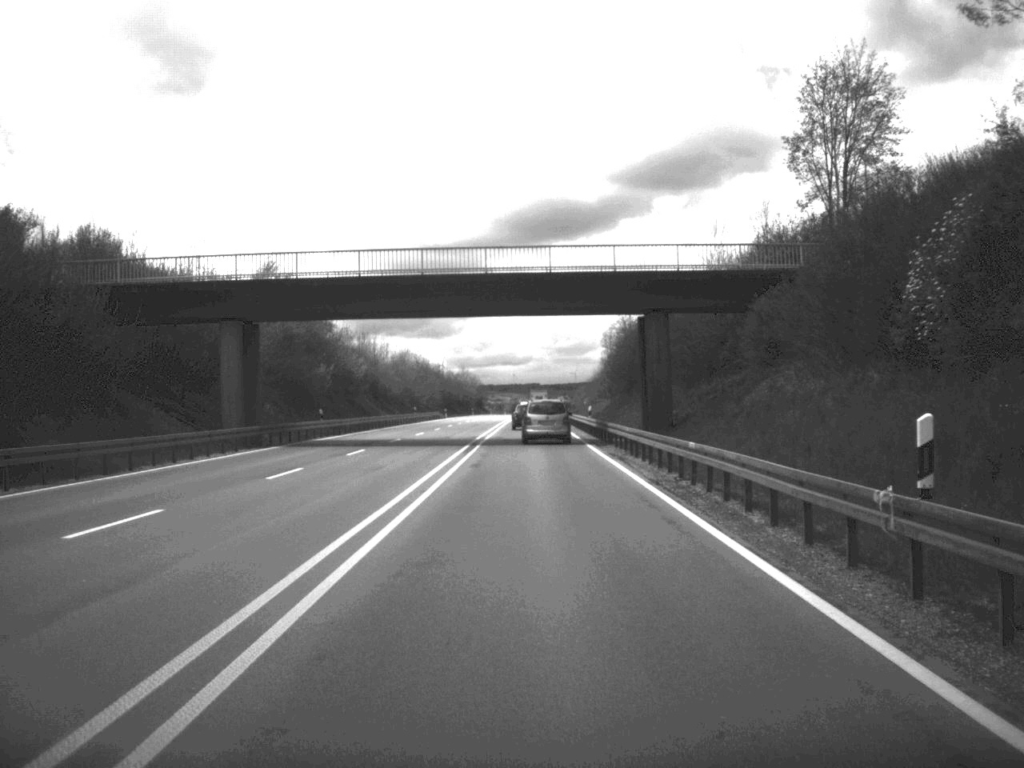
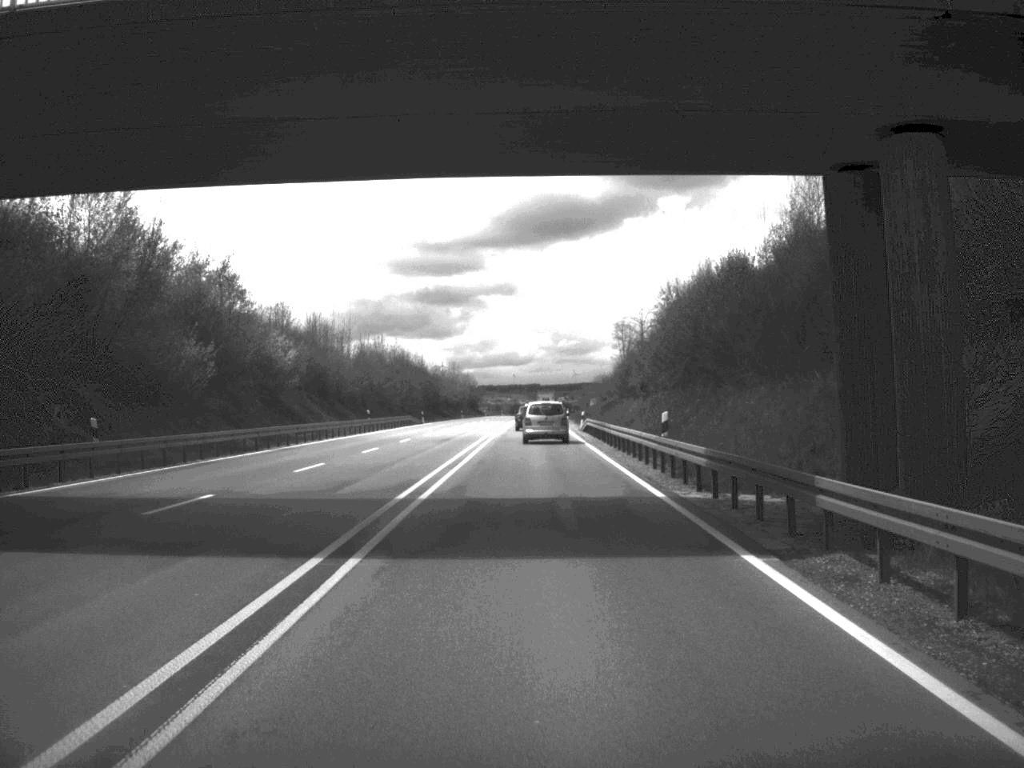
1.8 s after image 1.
(0.0, +32.6) m; 0°
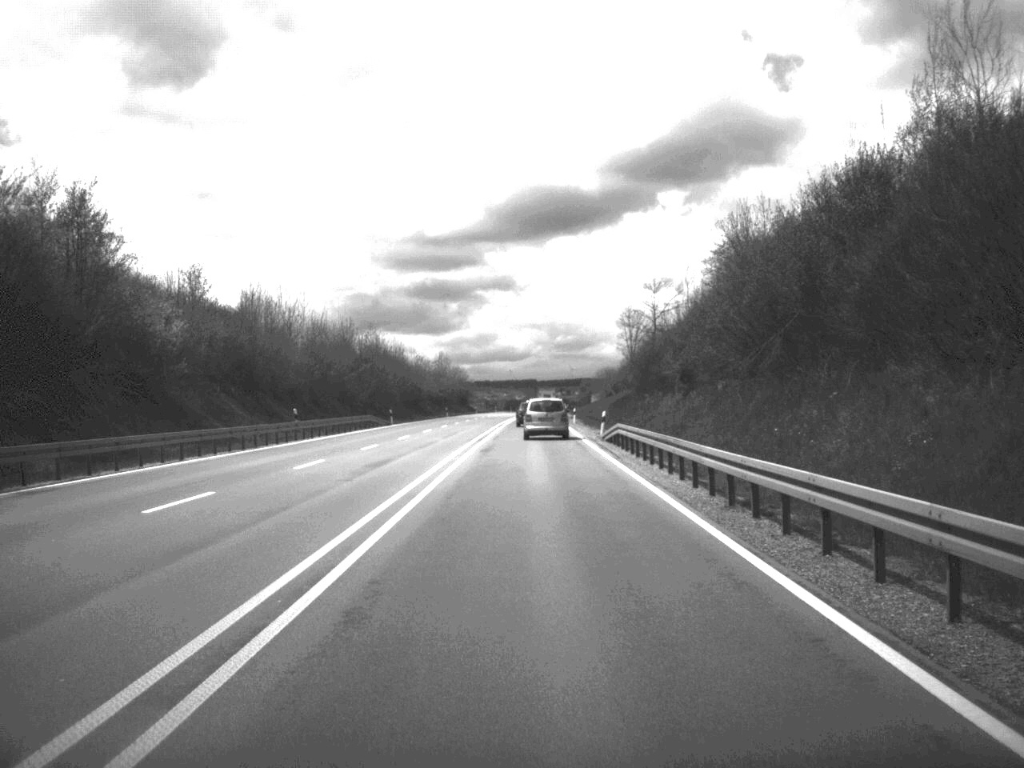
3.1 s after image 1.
(0.0, +23.7) m; 0°
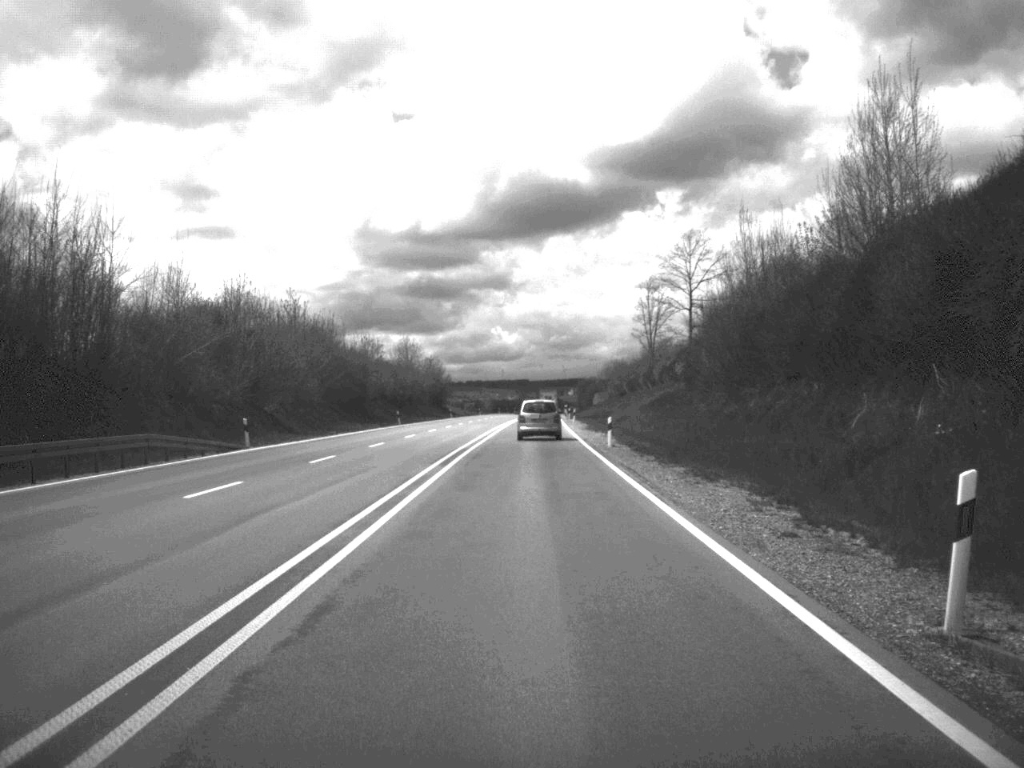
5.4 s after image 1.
(+0.1, +44.5) m; 0°
